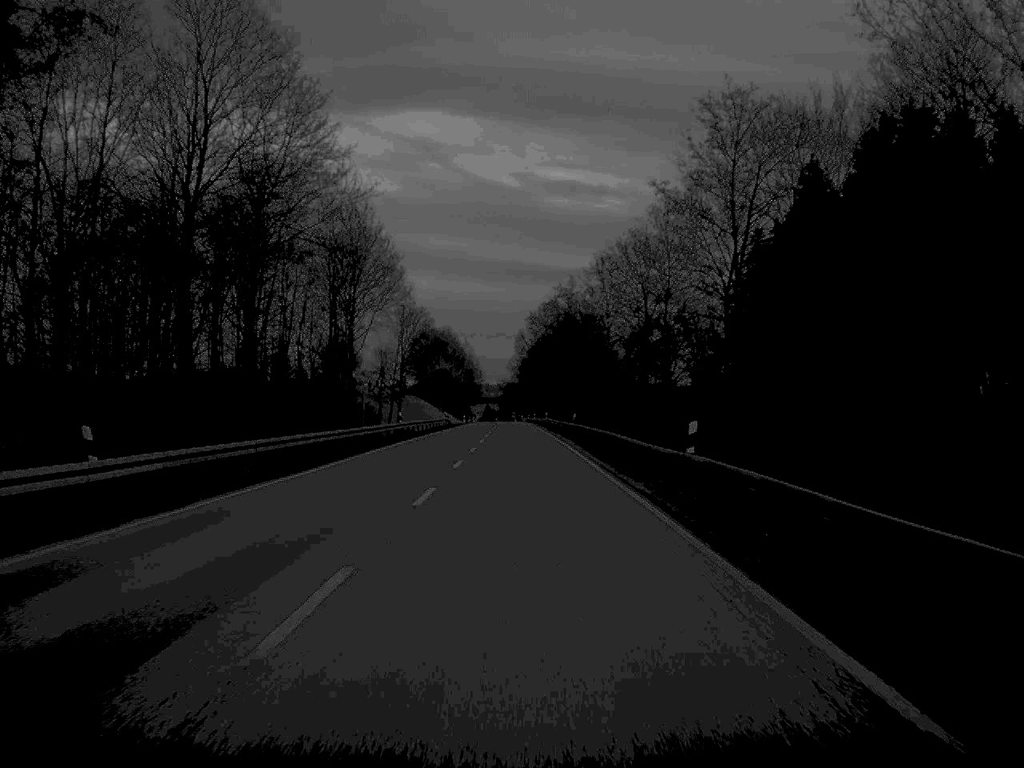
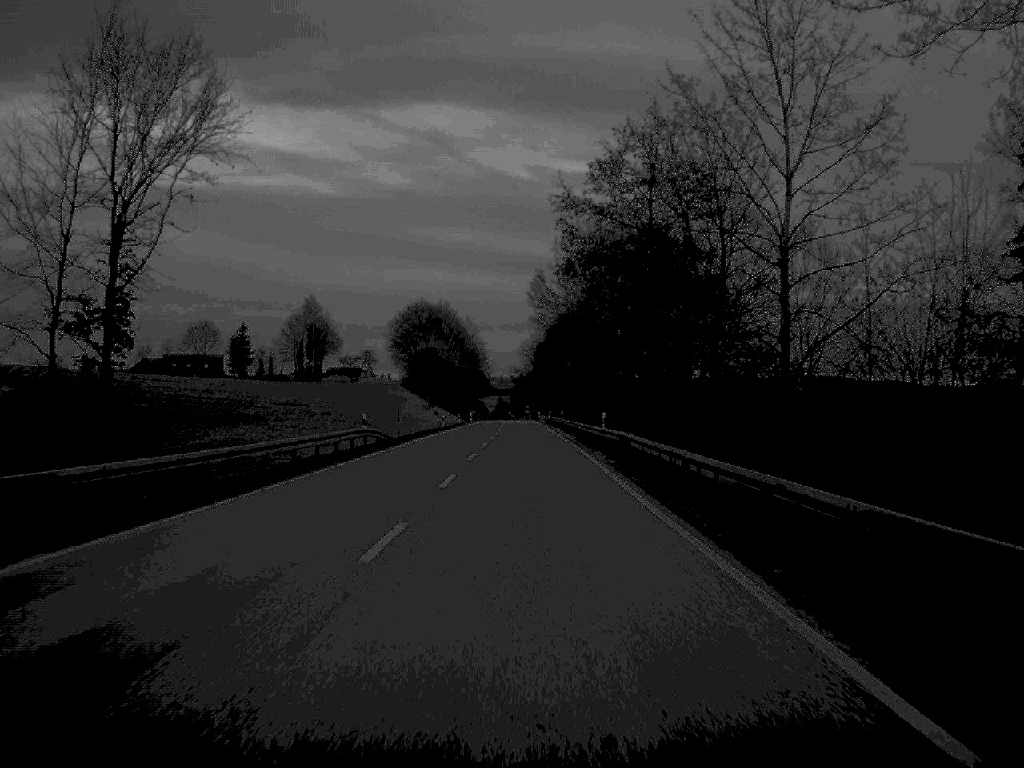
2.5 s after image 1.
(-0.4, +67.9) m; -1°
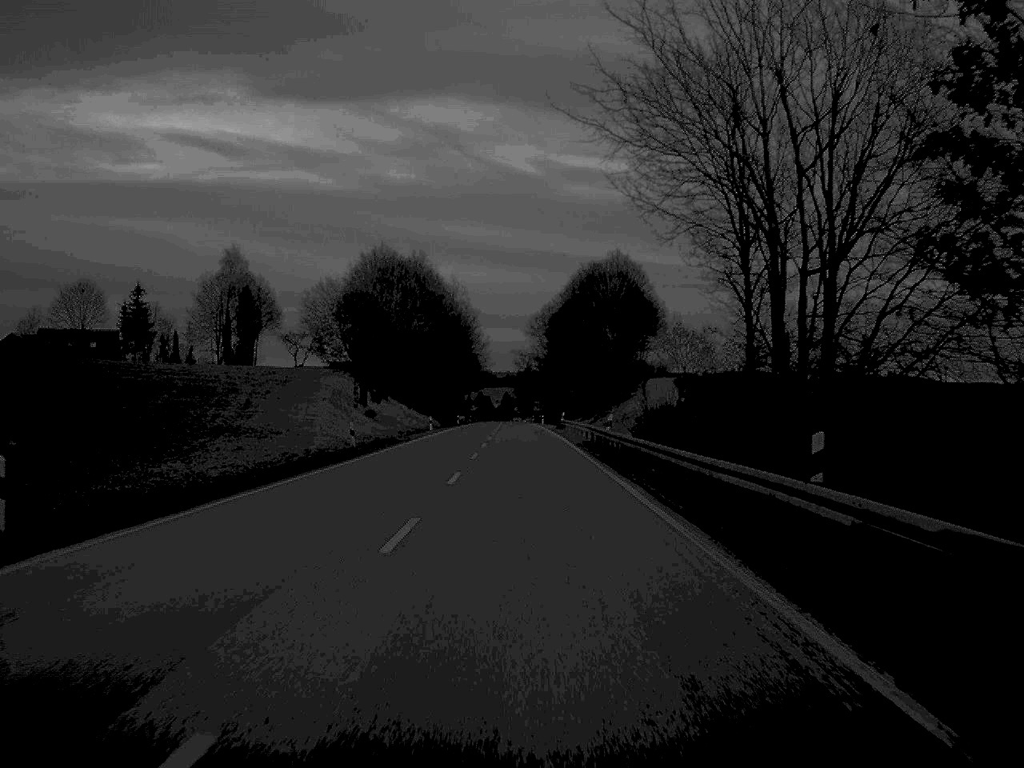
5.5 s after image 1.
(-0.2, +83.6) m; 0°
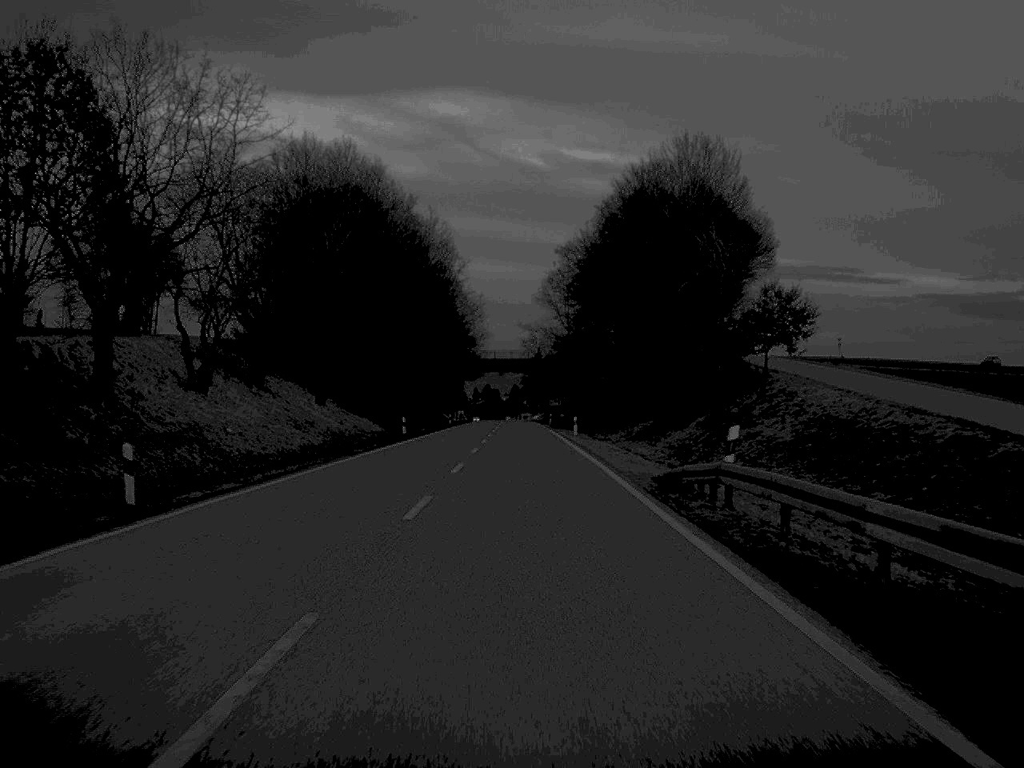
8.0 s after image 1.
(-0.2, +68.7) m; 0°
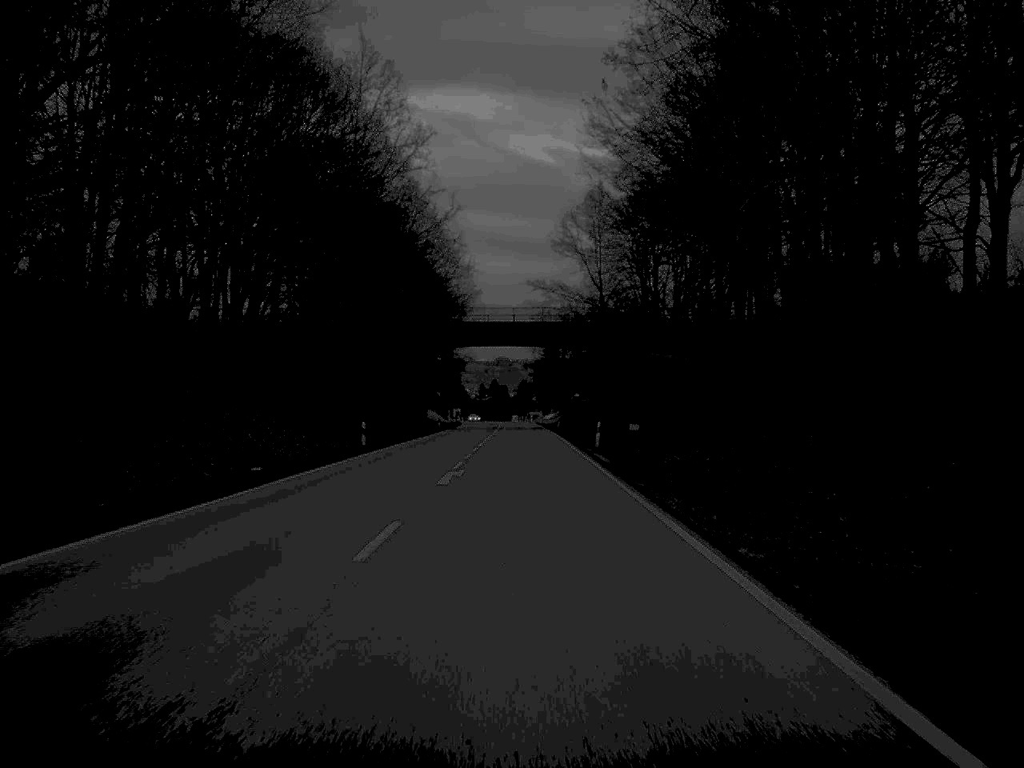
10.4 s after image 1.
(-0.2, +65.4) m; 0°
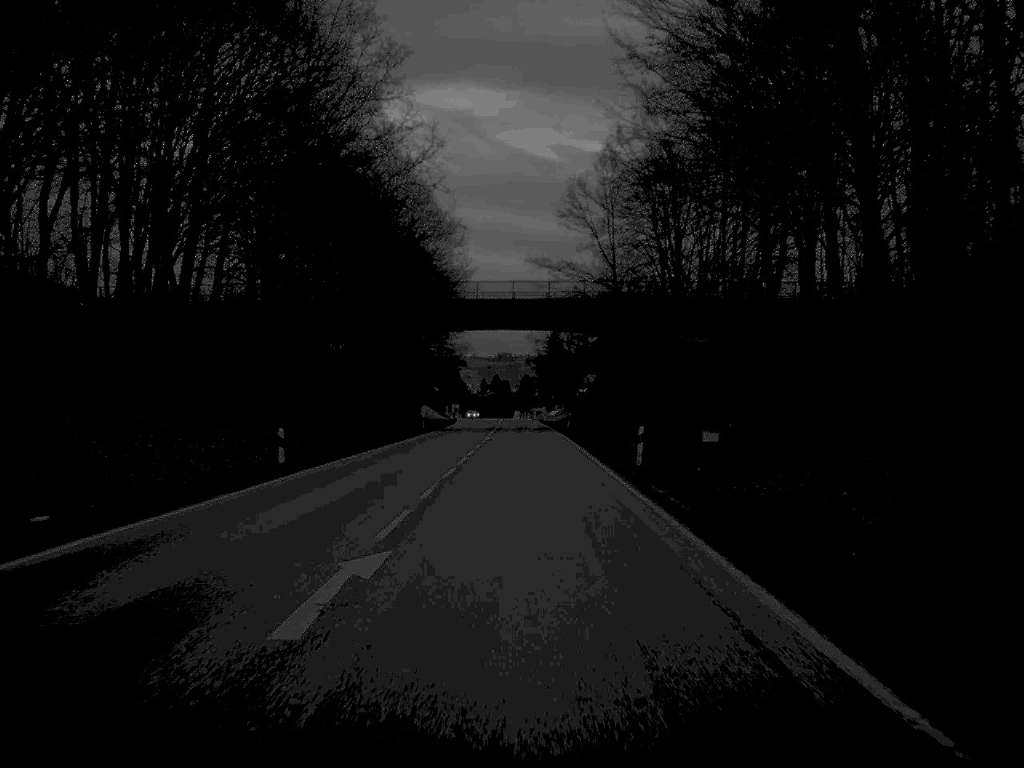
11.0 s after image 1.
(0.0, +17.0) m; 0°
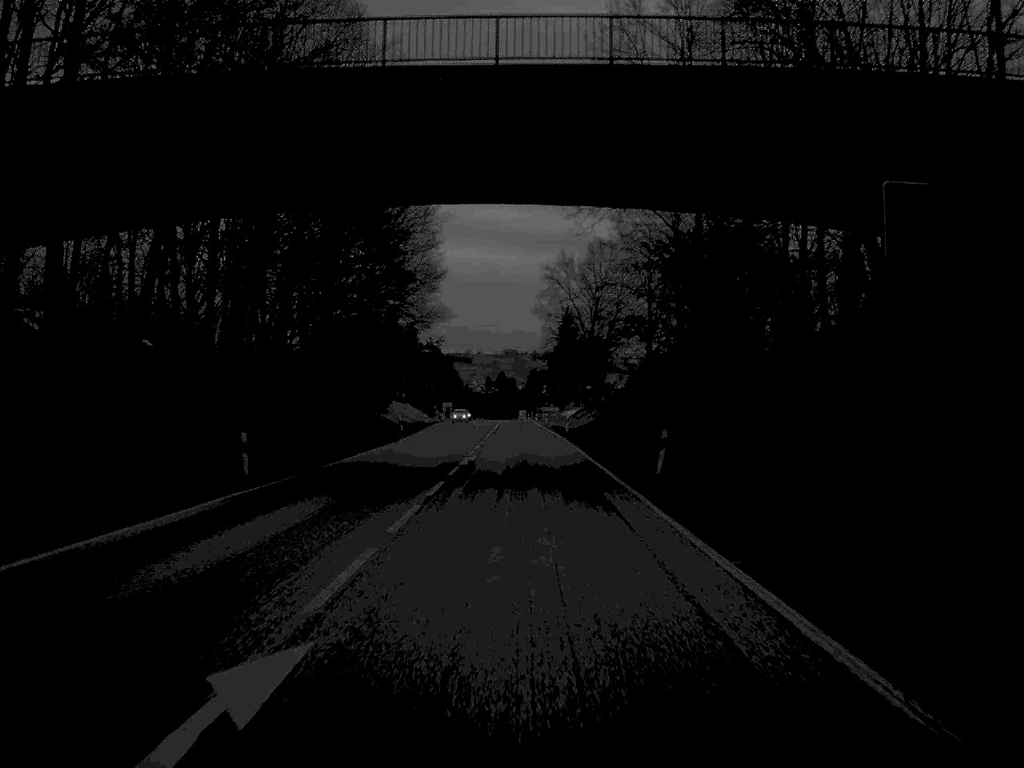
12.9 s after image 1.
(0.0, +52.1) m; 0°
